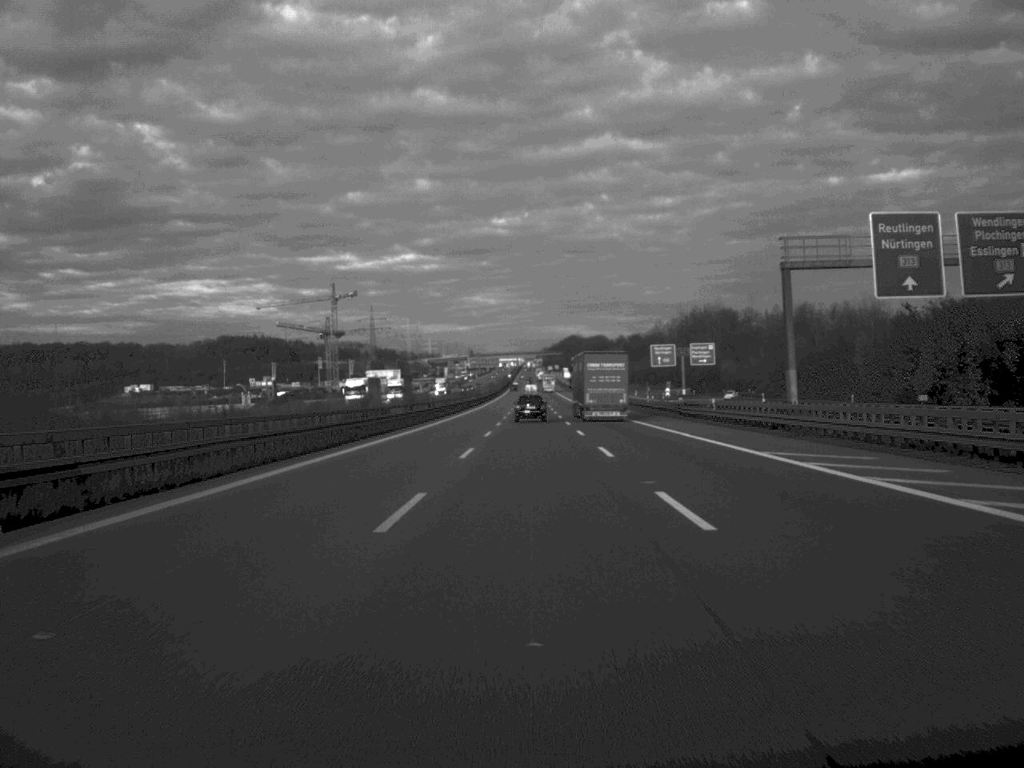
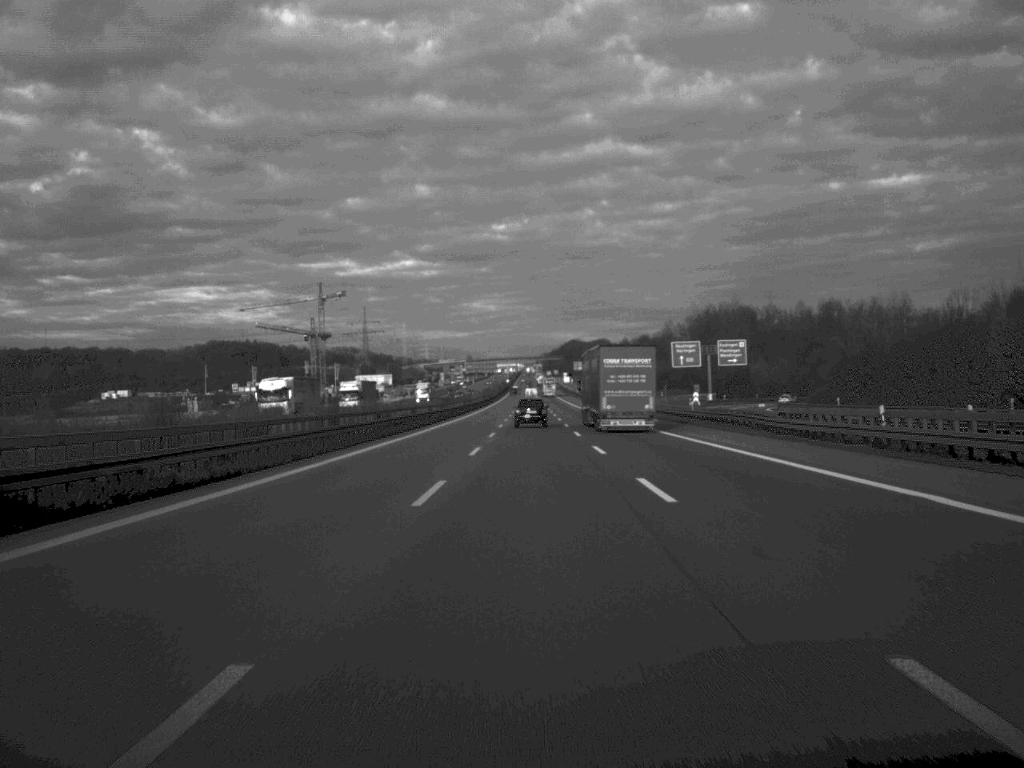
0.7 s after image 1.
(0.0, +31.6) m; 0°
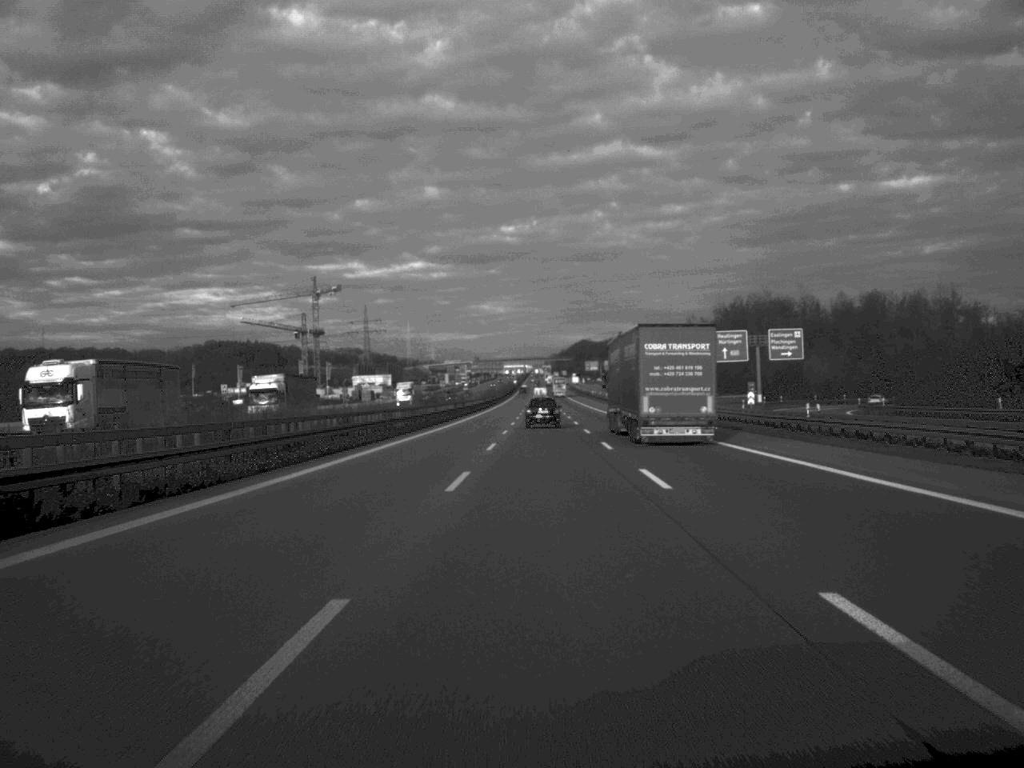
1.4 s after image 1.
(-0.1, +31.7) m; 0°
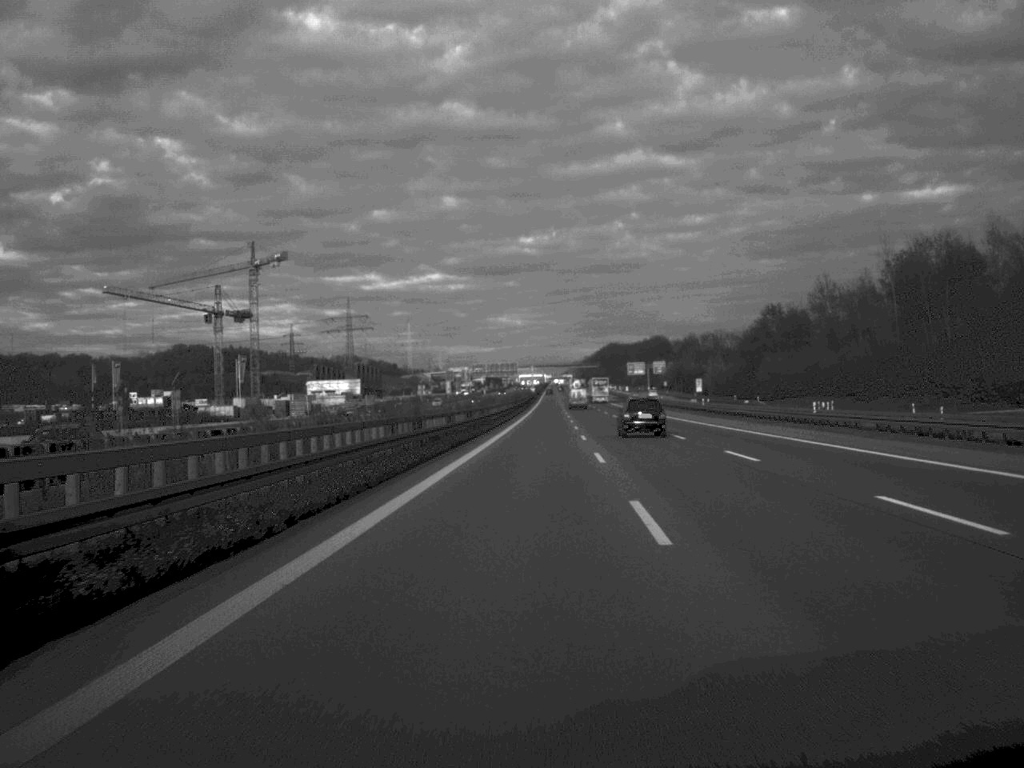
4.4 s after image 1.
(-1.6, +134.4) m; -1°
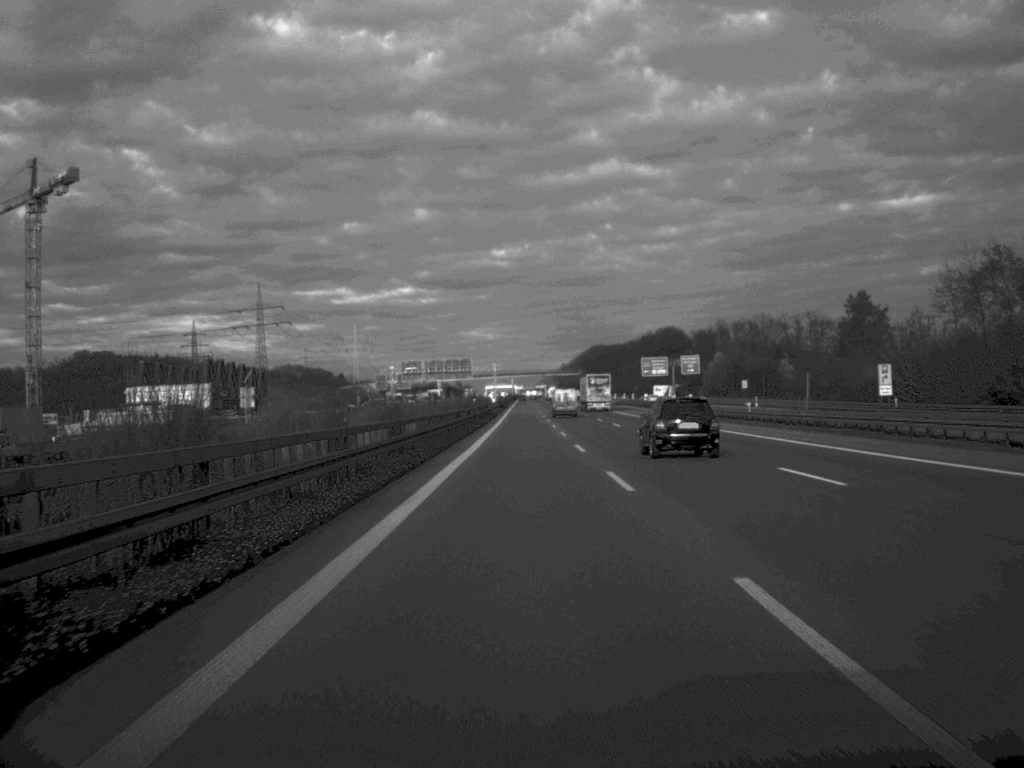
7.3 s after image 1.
(+2.1, +134.3) m; +1°
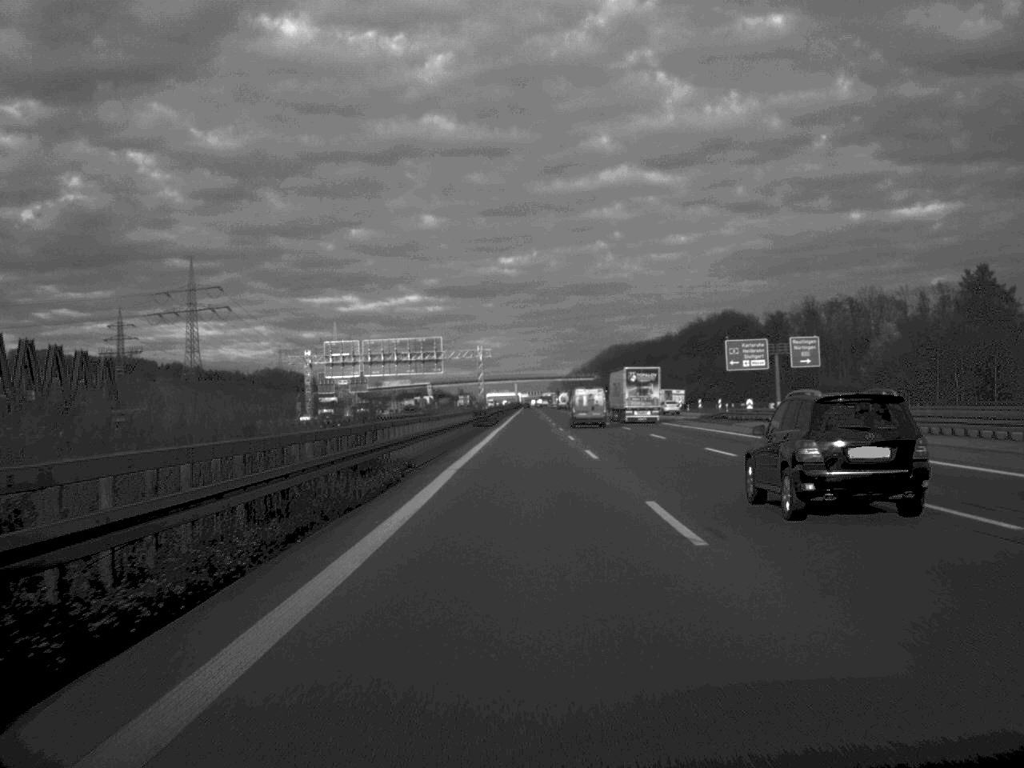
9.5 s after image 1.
(-0.3, +99.6) m; 0°
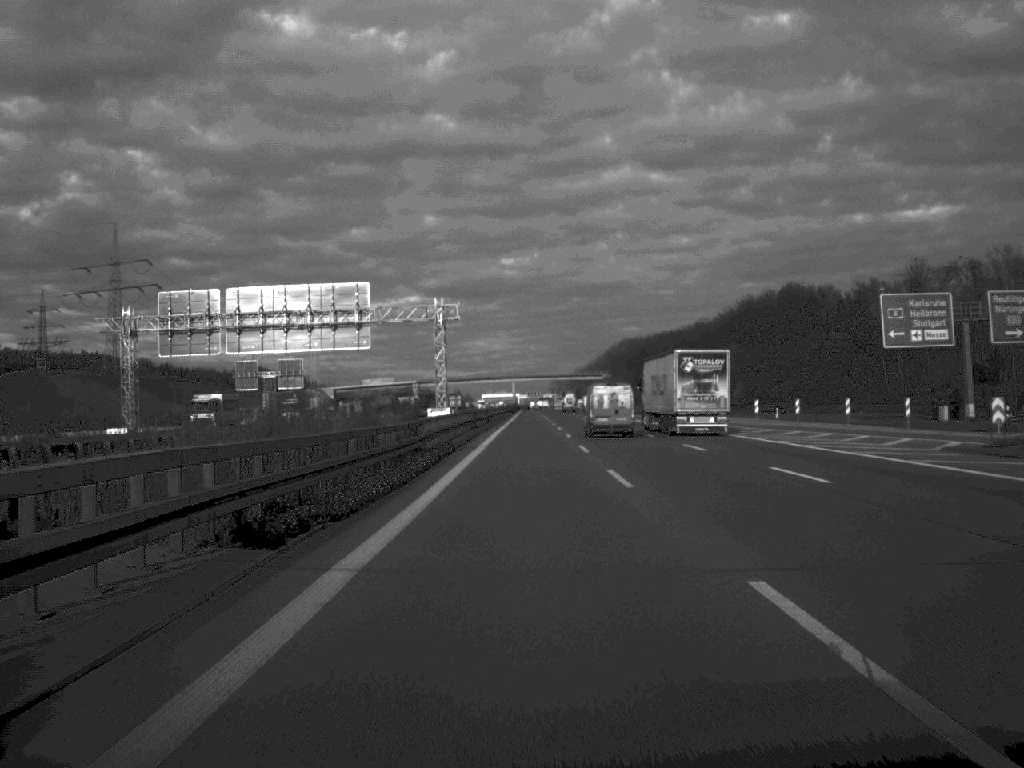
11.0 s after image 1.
(0.0, +66.5) m; 0°
